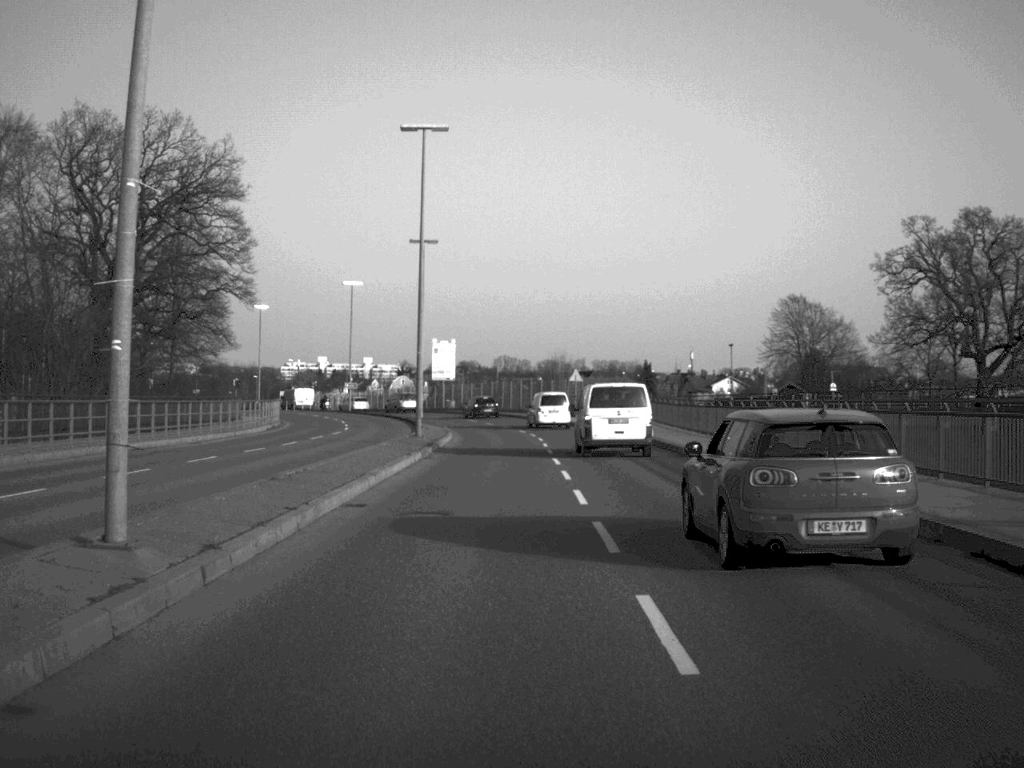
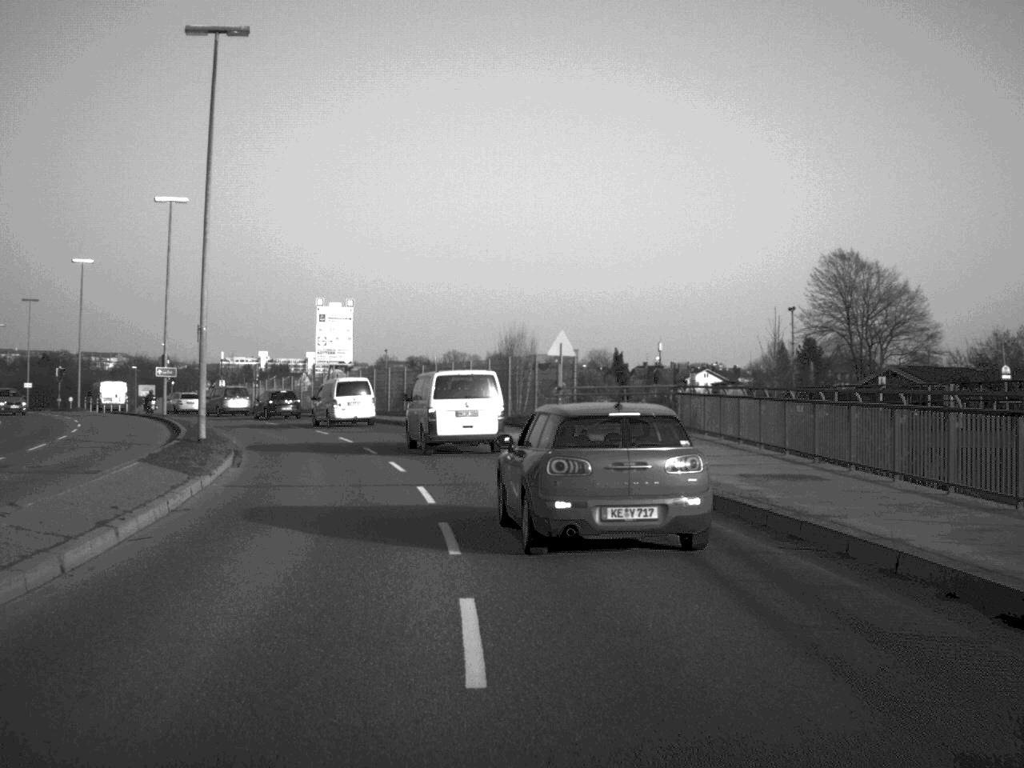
(+0.6, +41.1) m; +2°
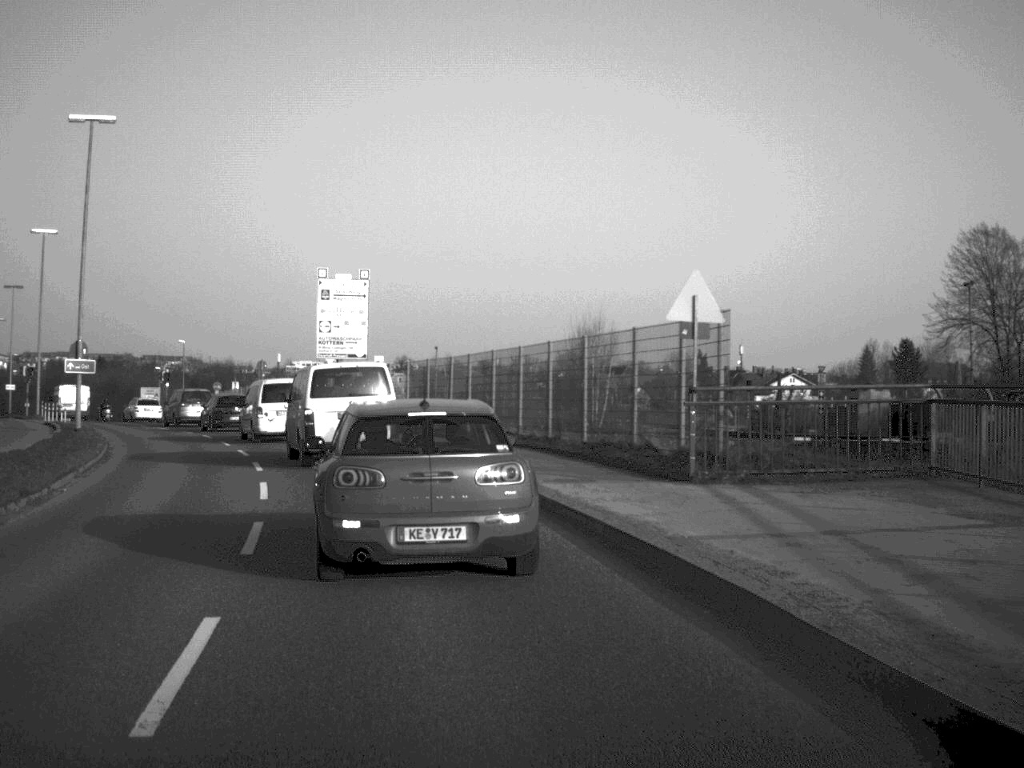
(-0.2, +19.0) m; -3°
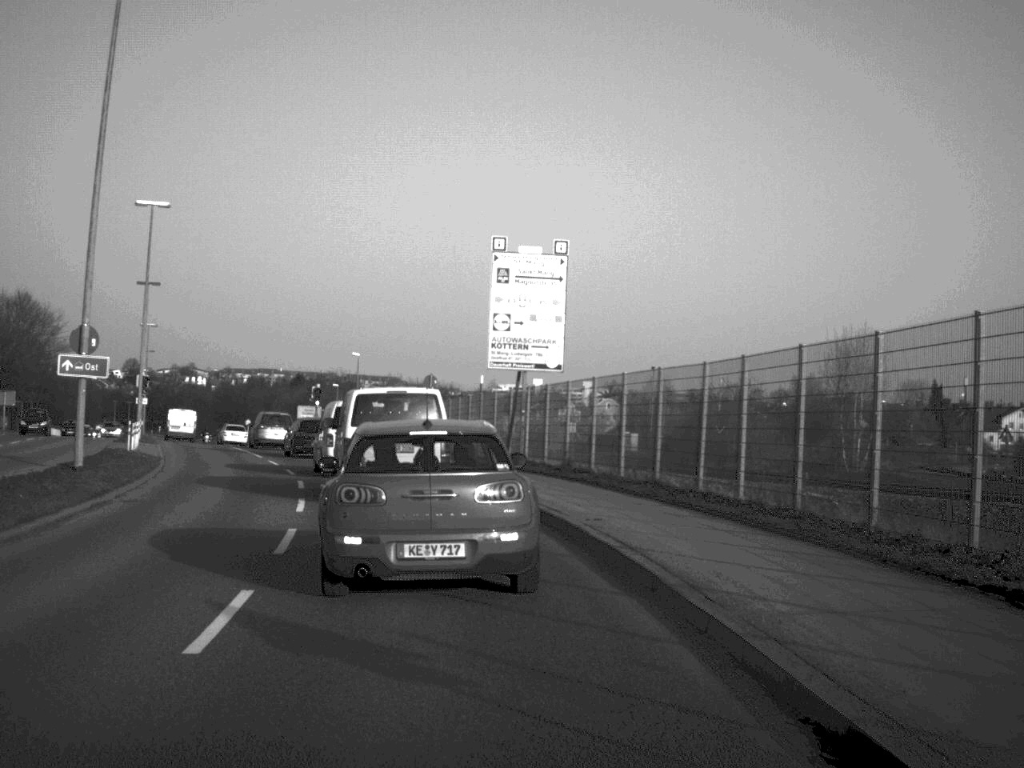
(-1.3, +16.1) m; -9°
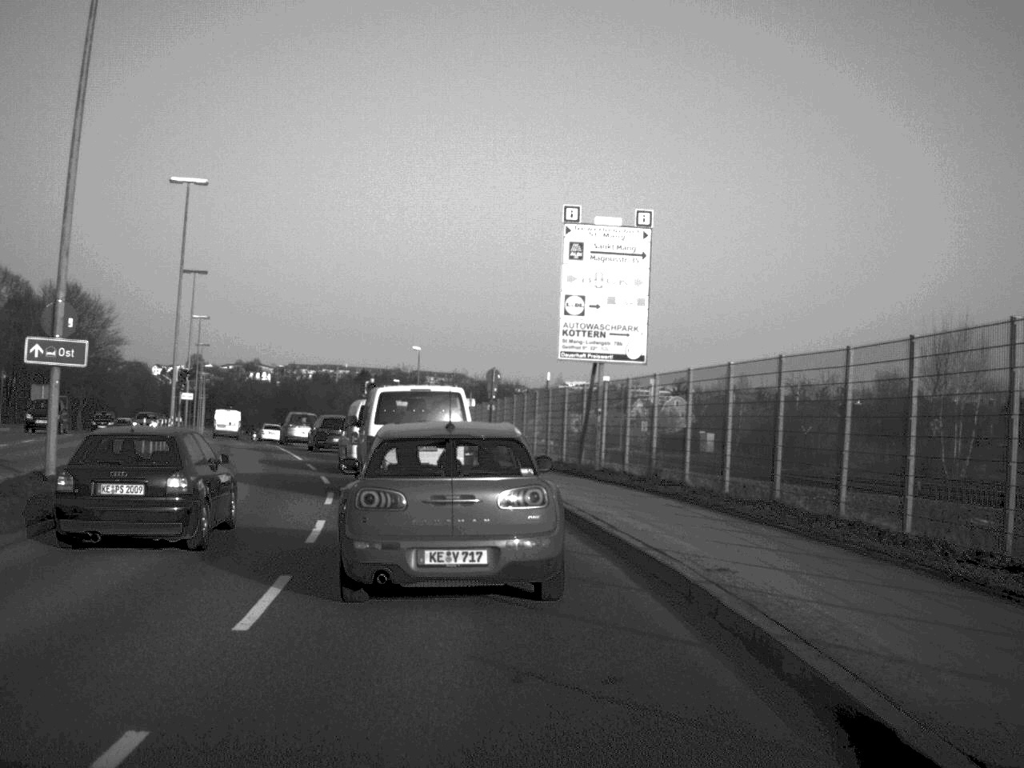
(-0.1, +5.0) m; -3°
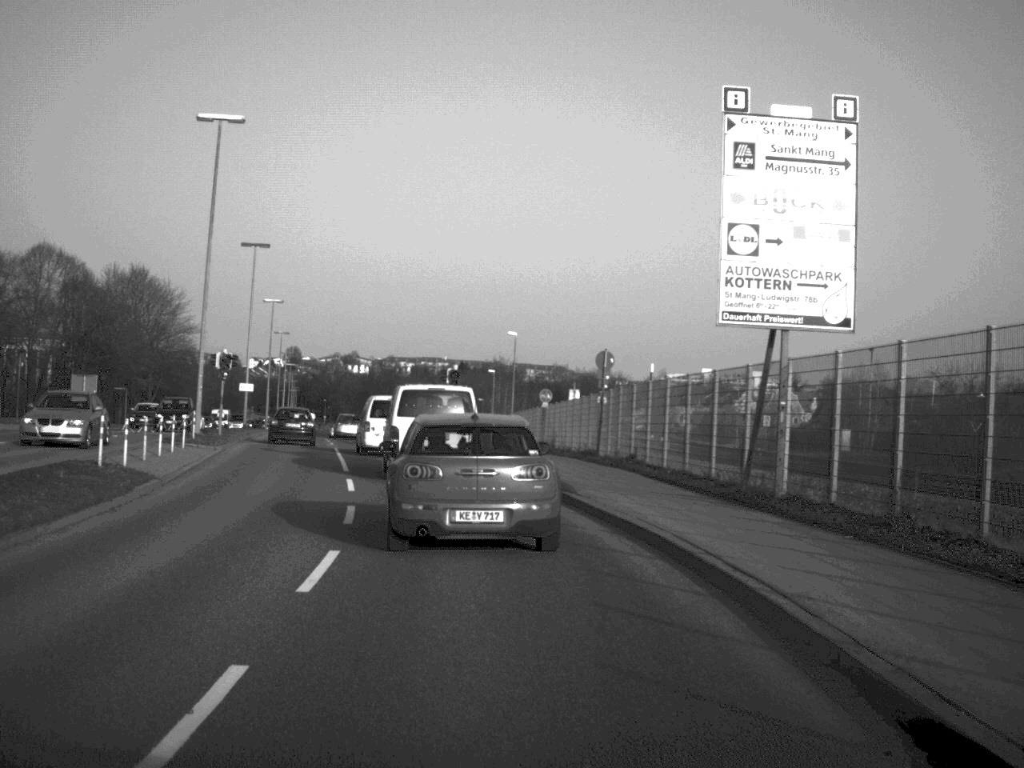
(-0.4, +10.5) m; -4°
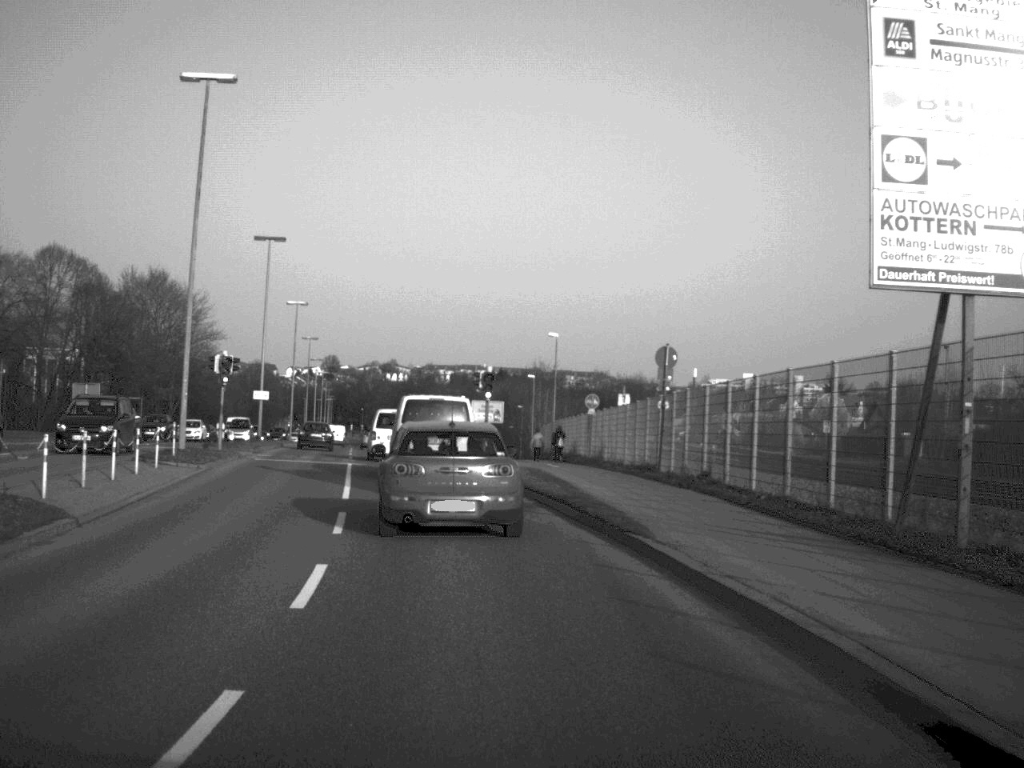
(-0.1, +6.4) m; -2°
